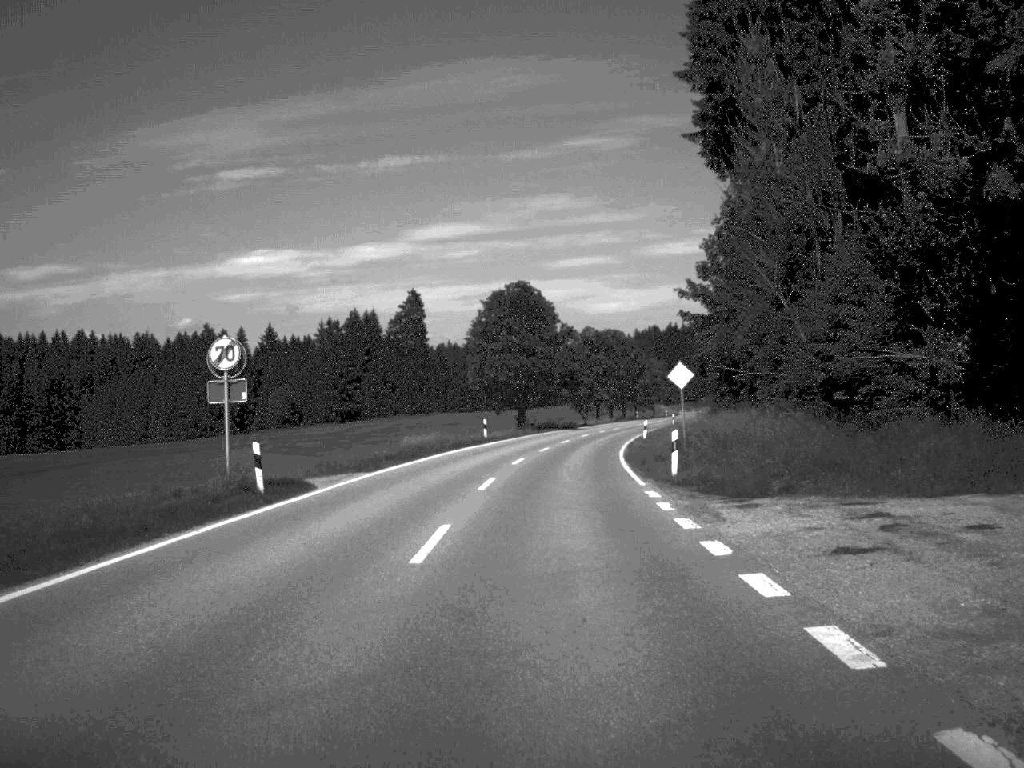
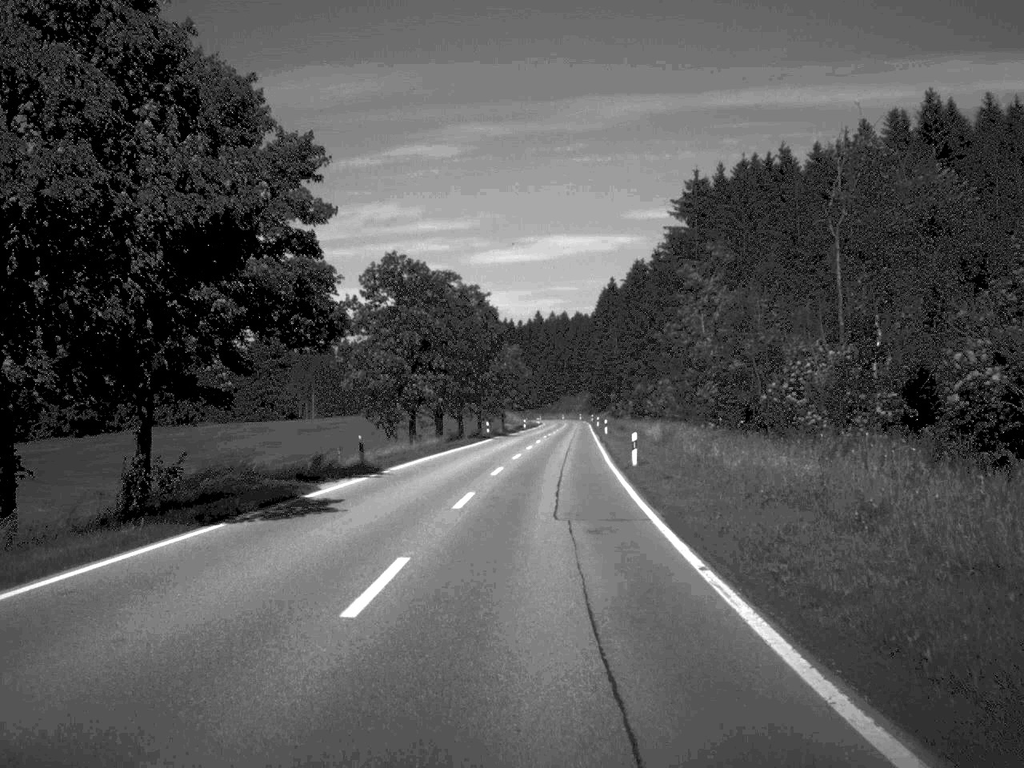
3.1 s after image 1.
(+4.5, +73.5) m; +8°
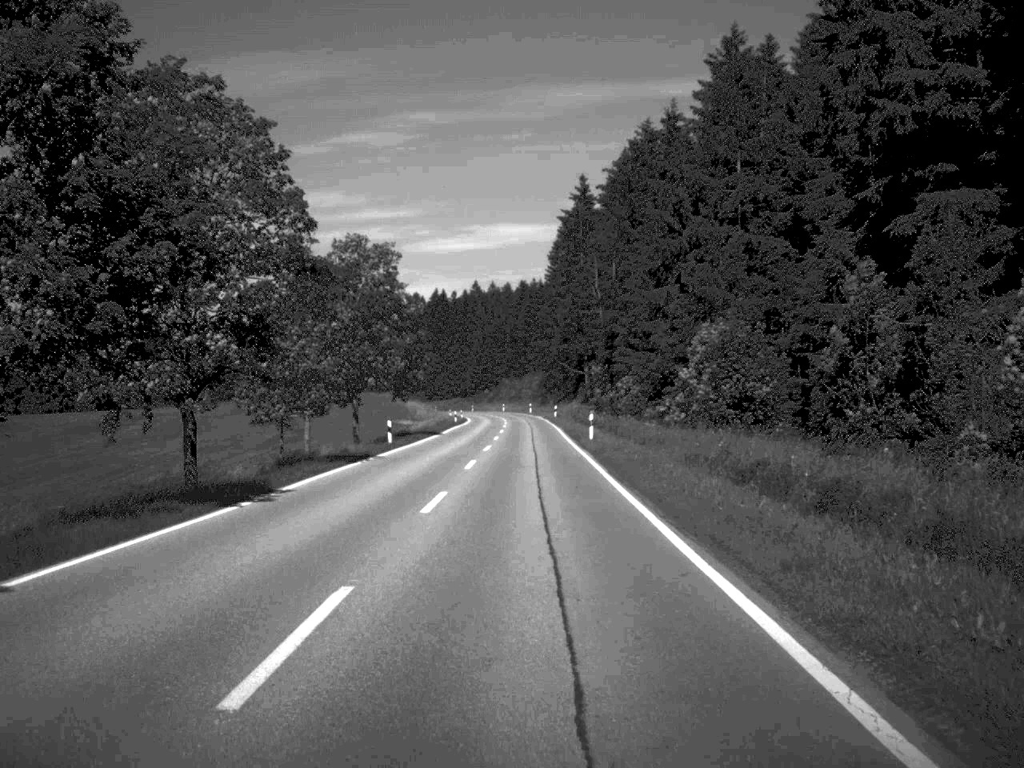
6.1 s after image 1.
(+2.5, +84.5) m; +2°
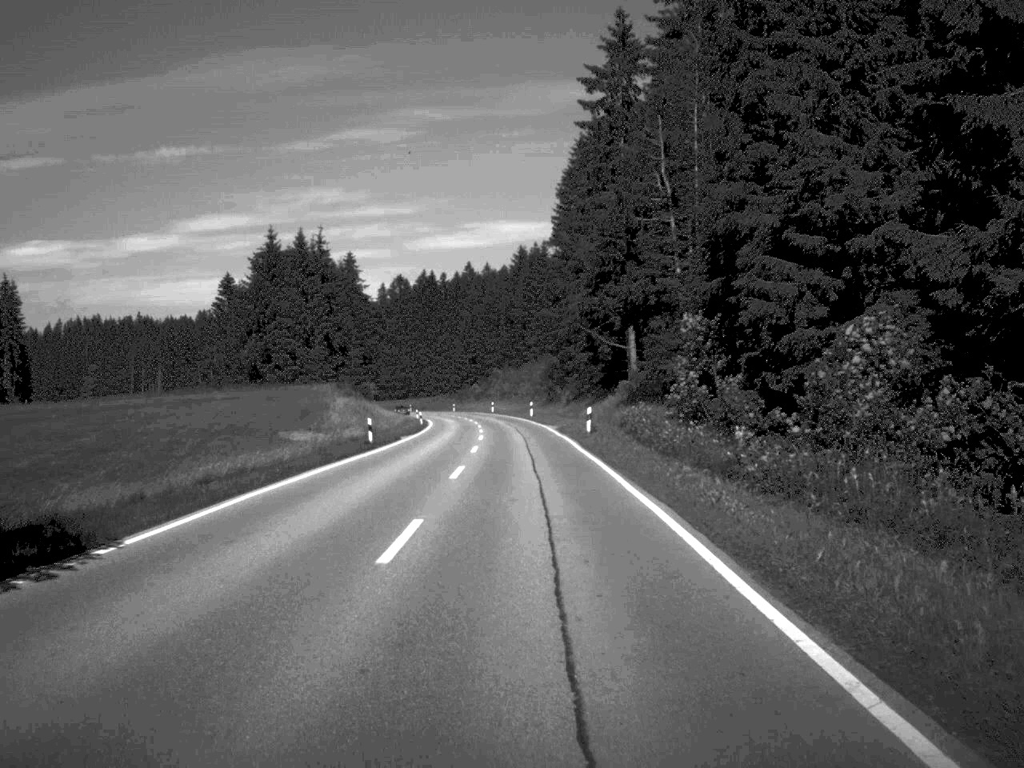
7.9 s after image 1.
(0.0, +53.2) m; 0°
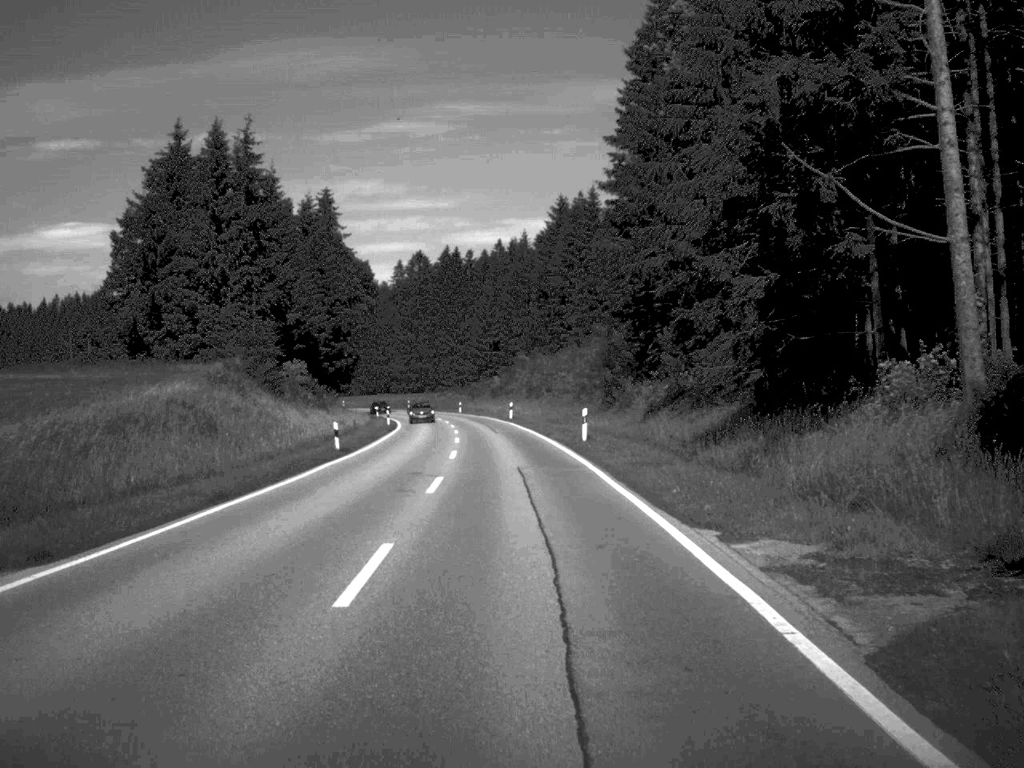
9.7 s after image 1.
(-0.5, +49.1) m; -2°
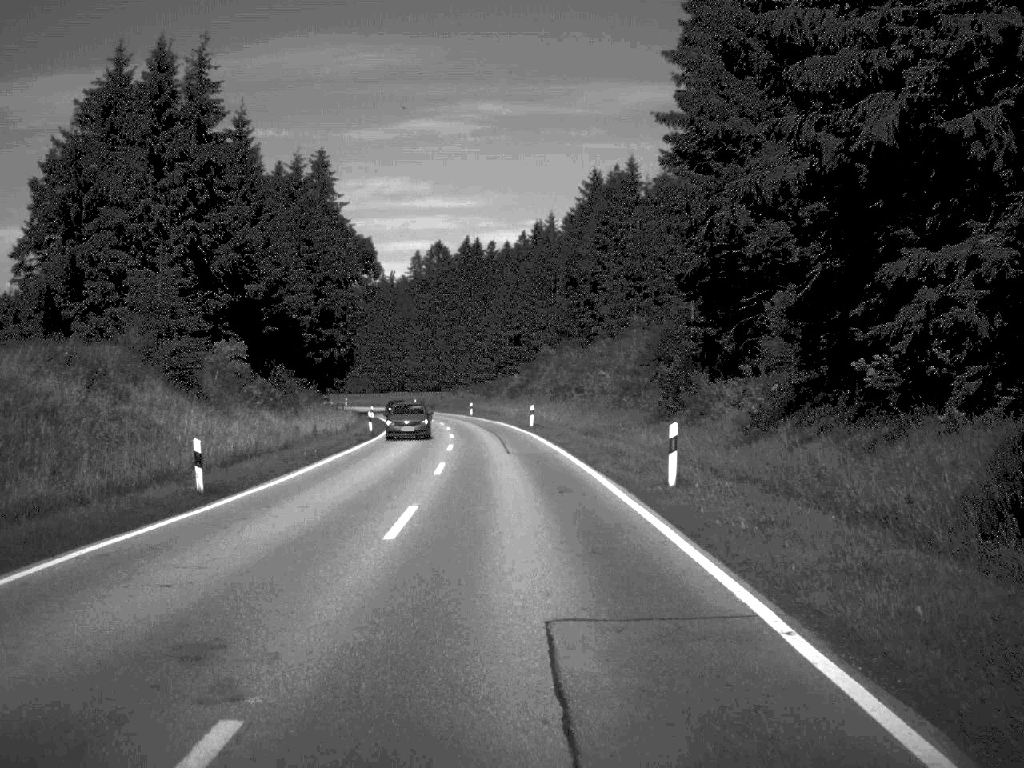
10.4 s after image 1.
(-0.2, +18.9) m; -1°
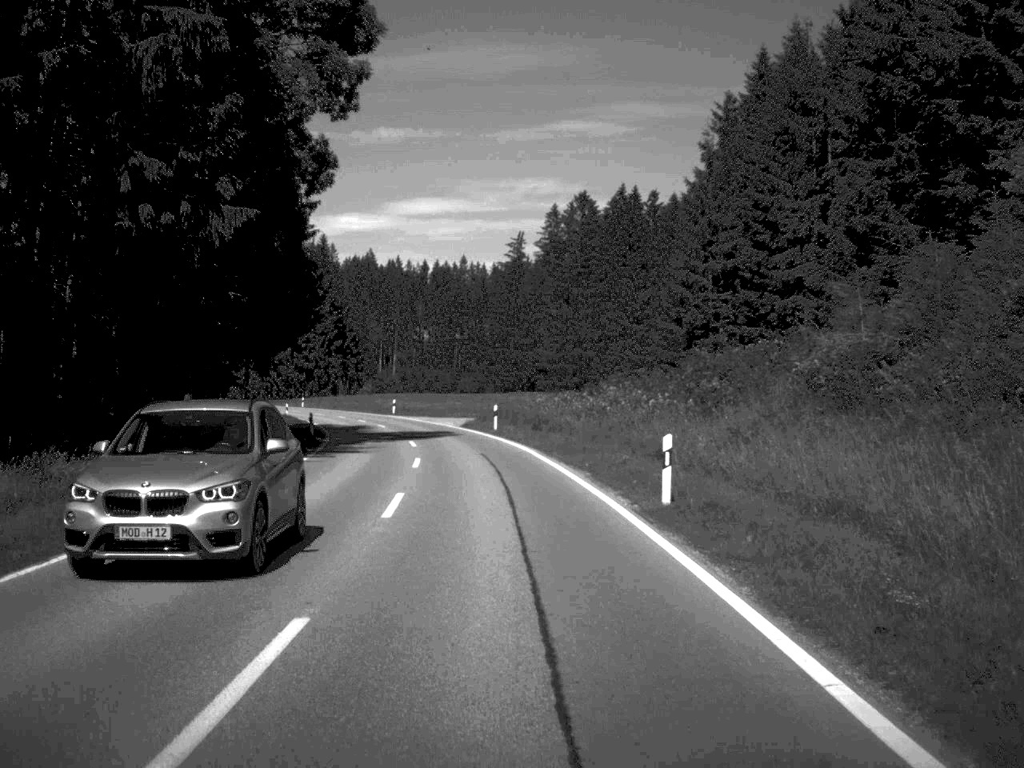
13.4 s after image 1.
(-4.1, +79.8) m; -7°
